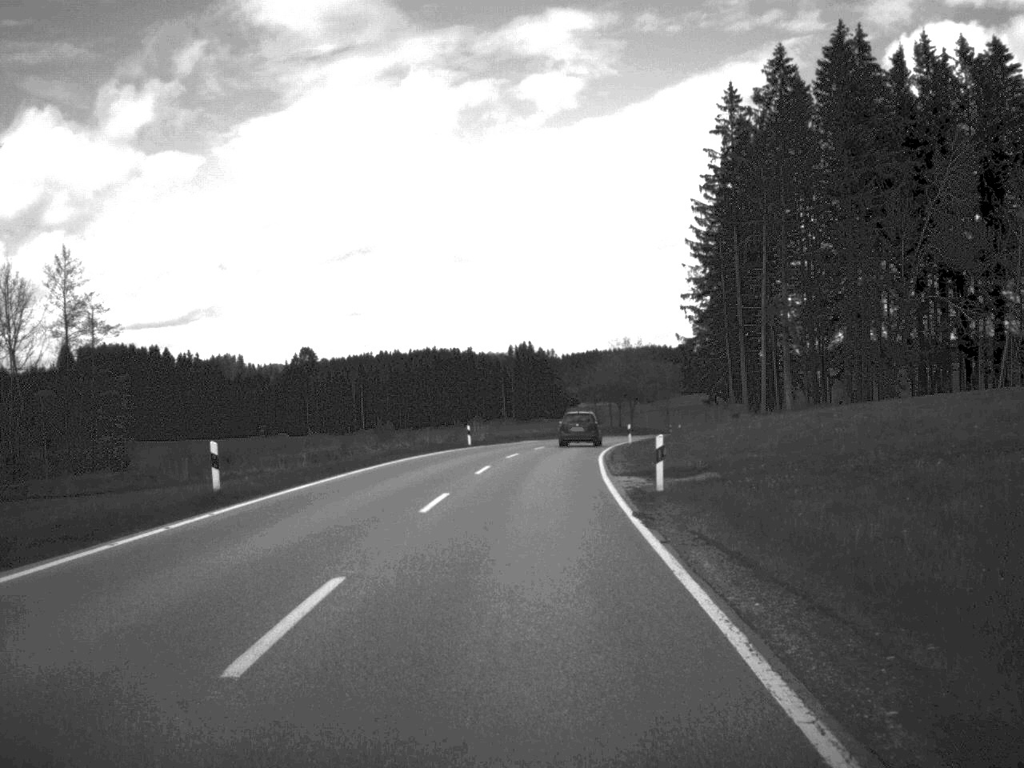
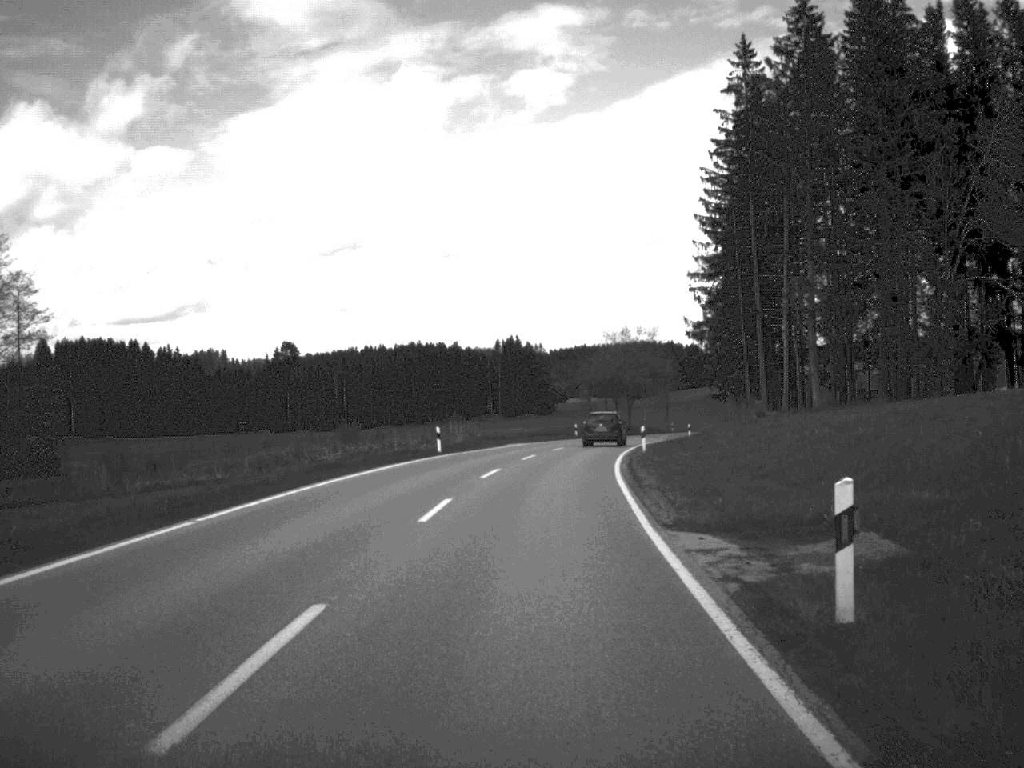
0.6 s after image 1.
(0.0, +13.2) m; +1°
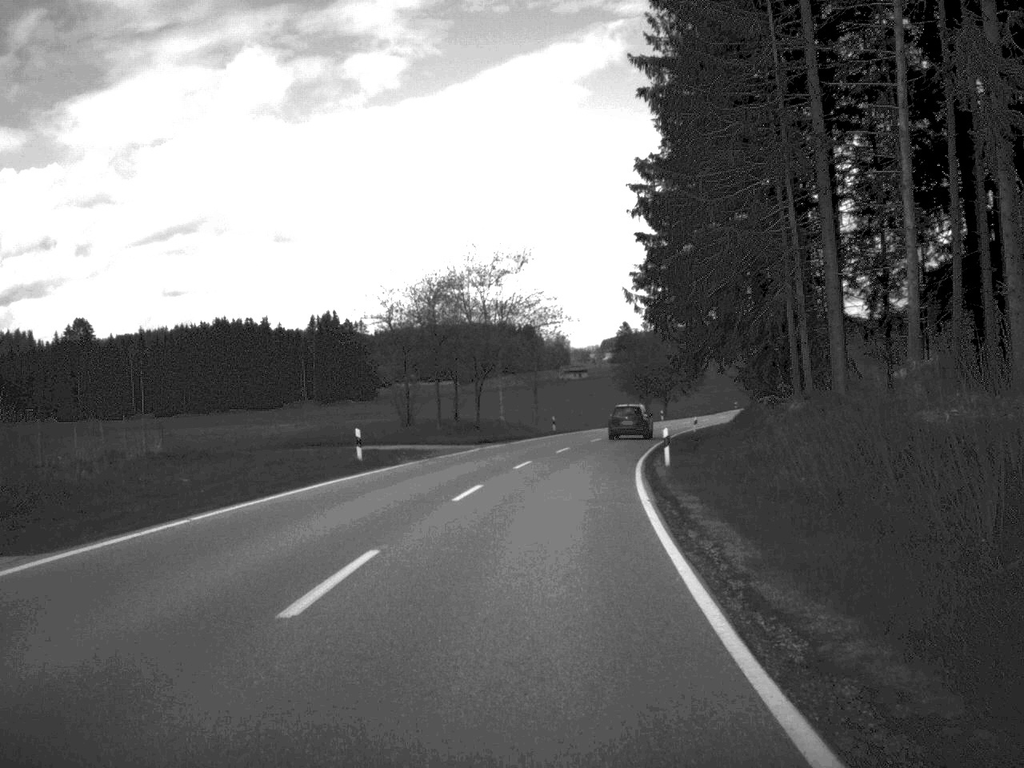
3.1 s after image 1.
(+3.1, +54.8) m; +8°
